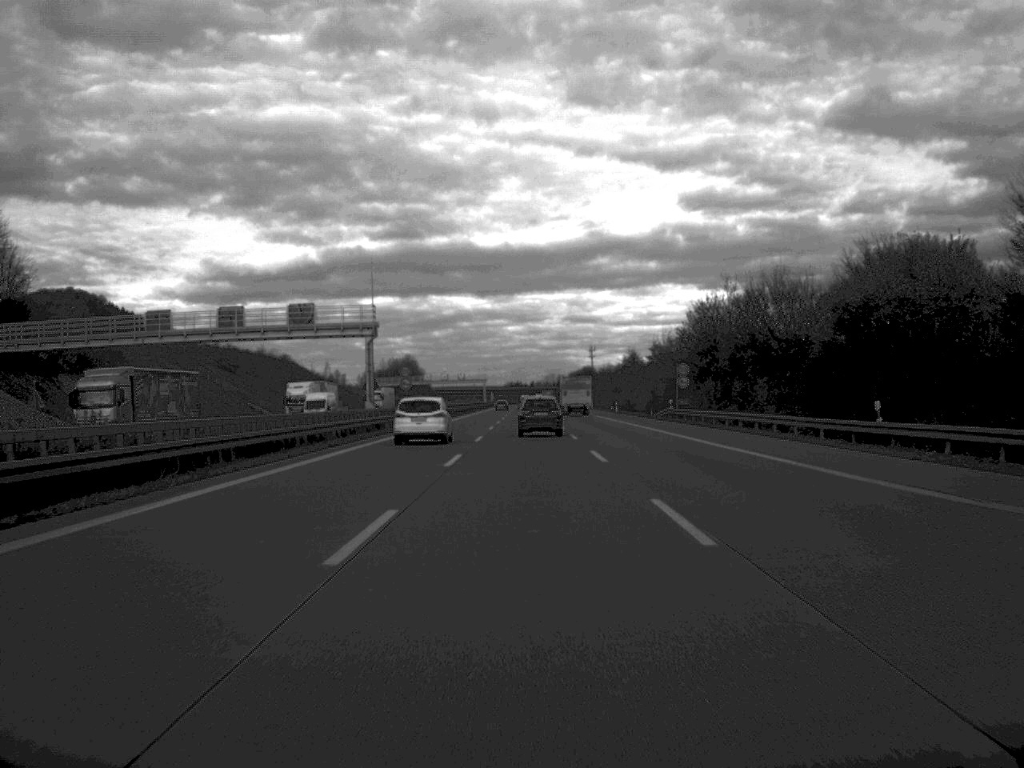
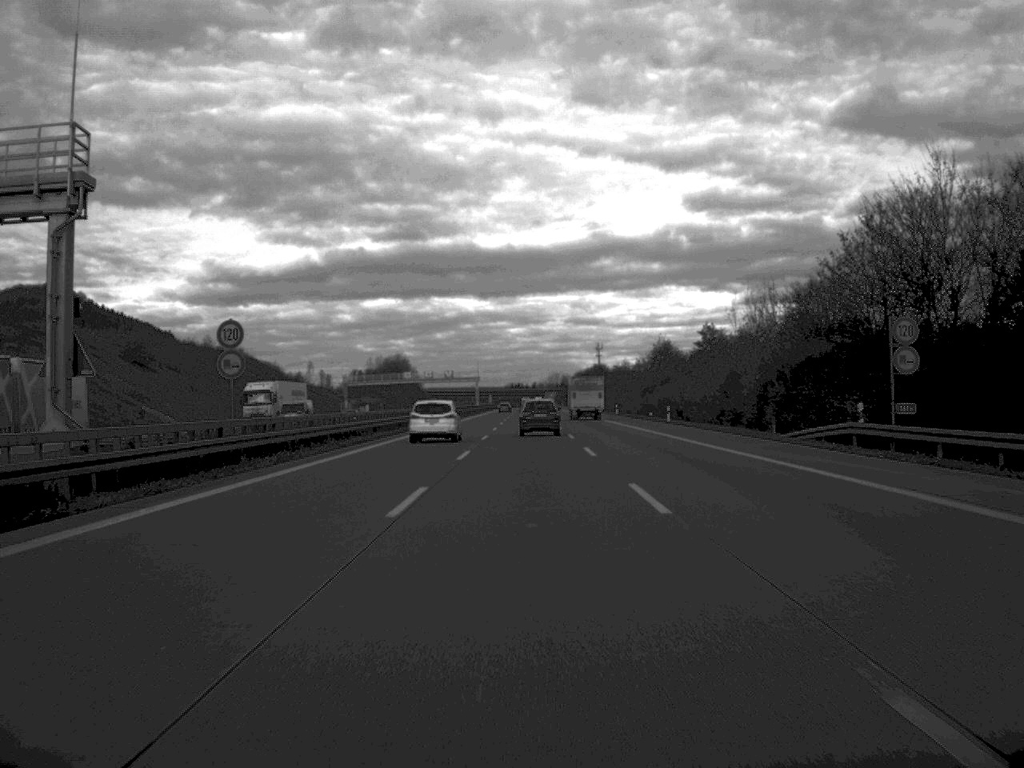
(0.0, +48.6) m; 0°
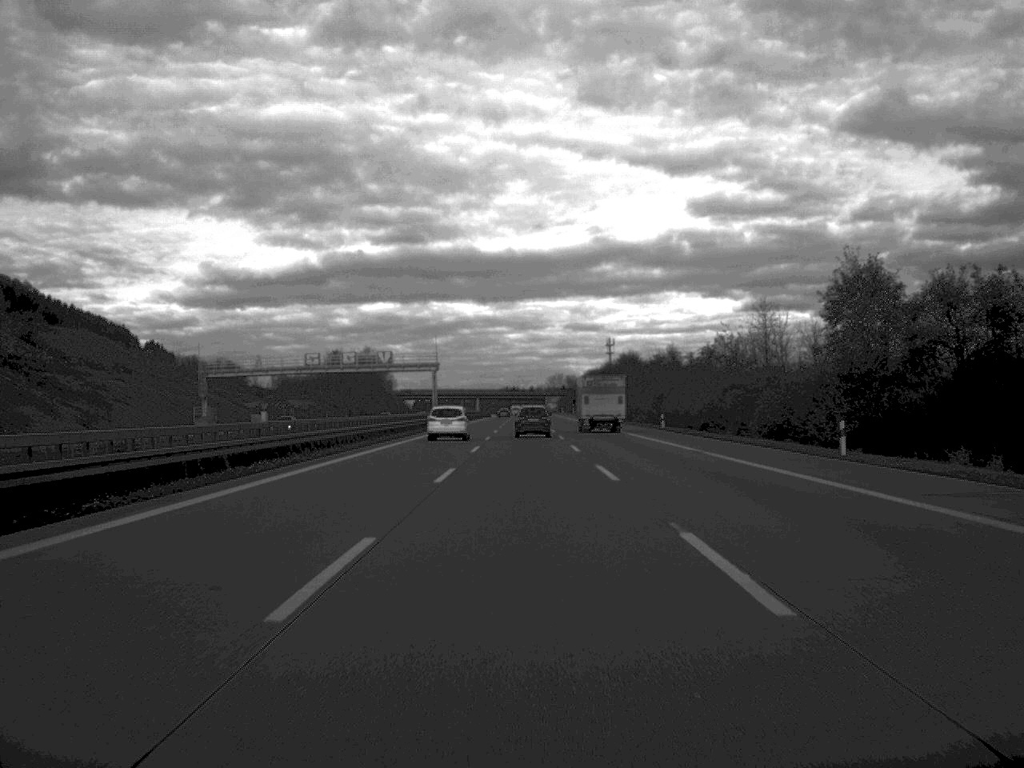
(0.0, +97.4) m; 0°
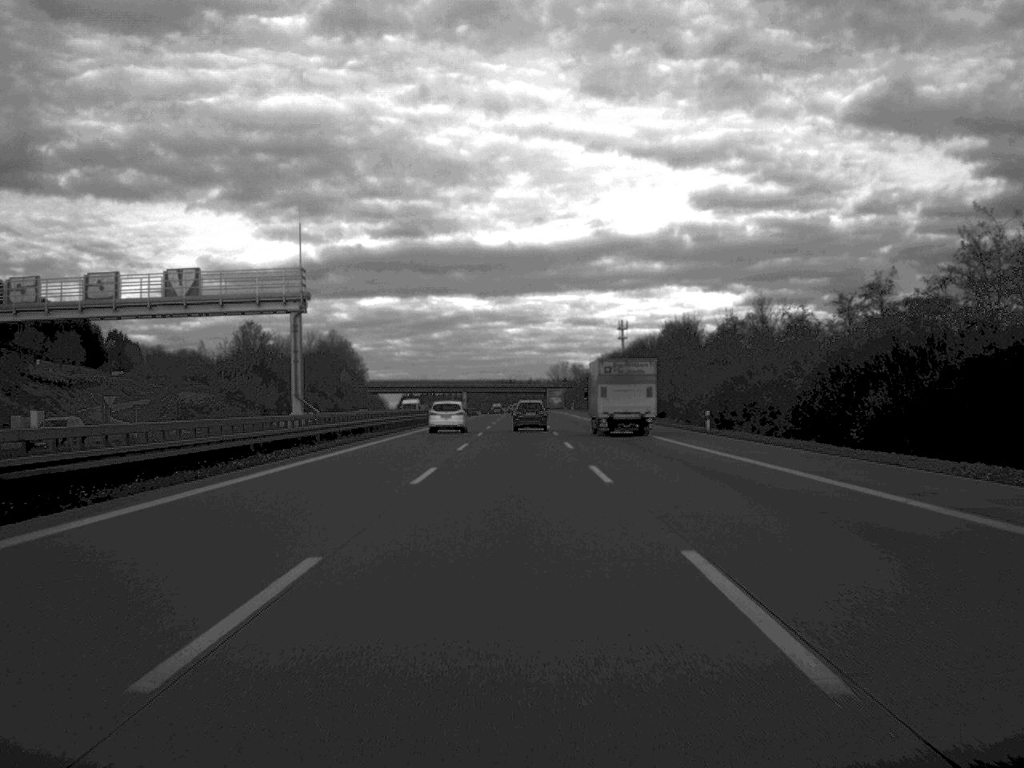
(0.0, +74.0) m; 0°
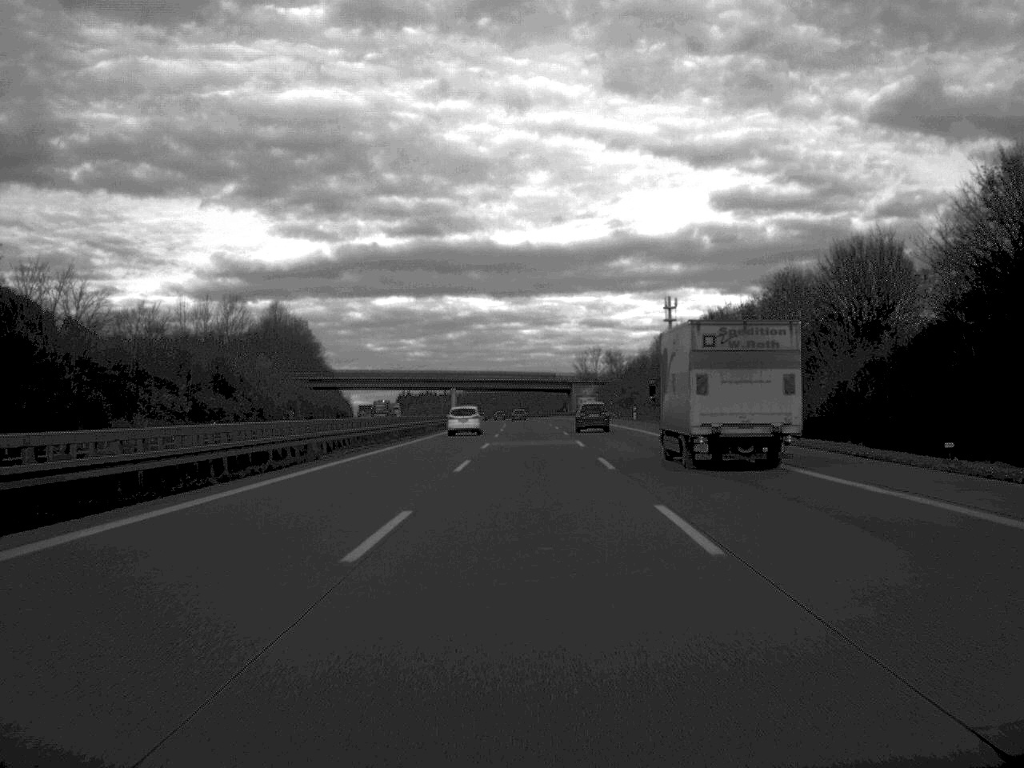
(-0.7, +100.7) m; -1°
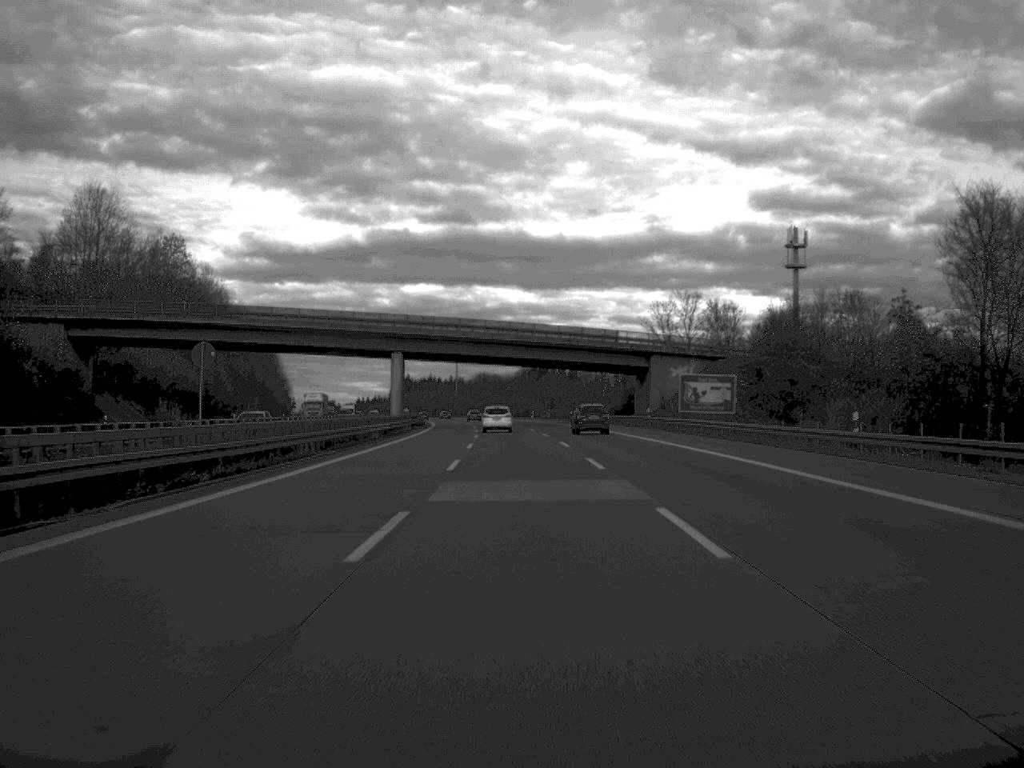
(-0.5, +124.6) m; -1°
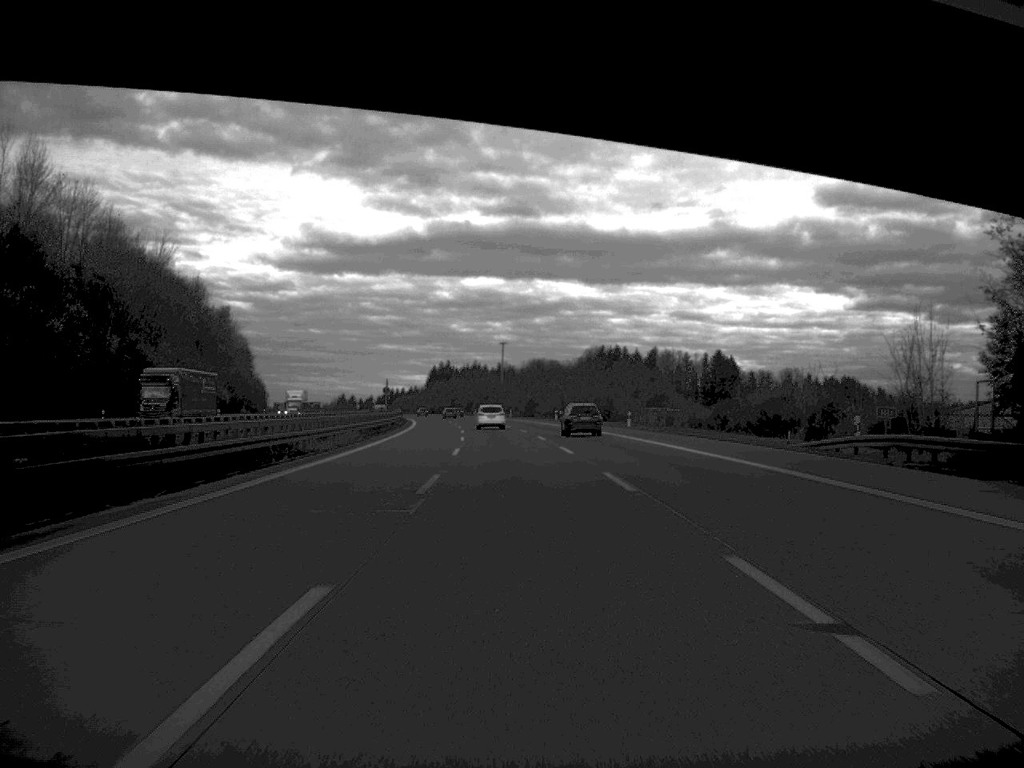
(-2.2, +97.5) m; -3°
